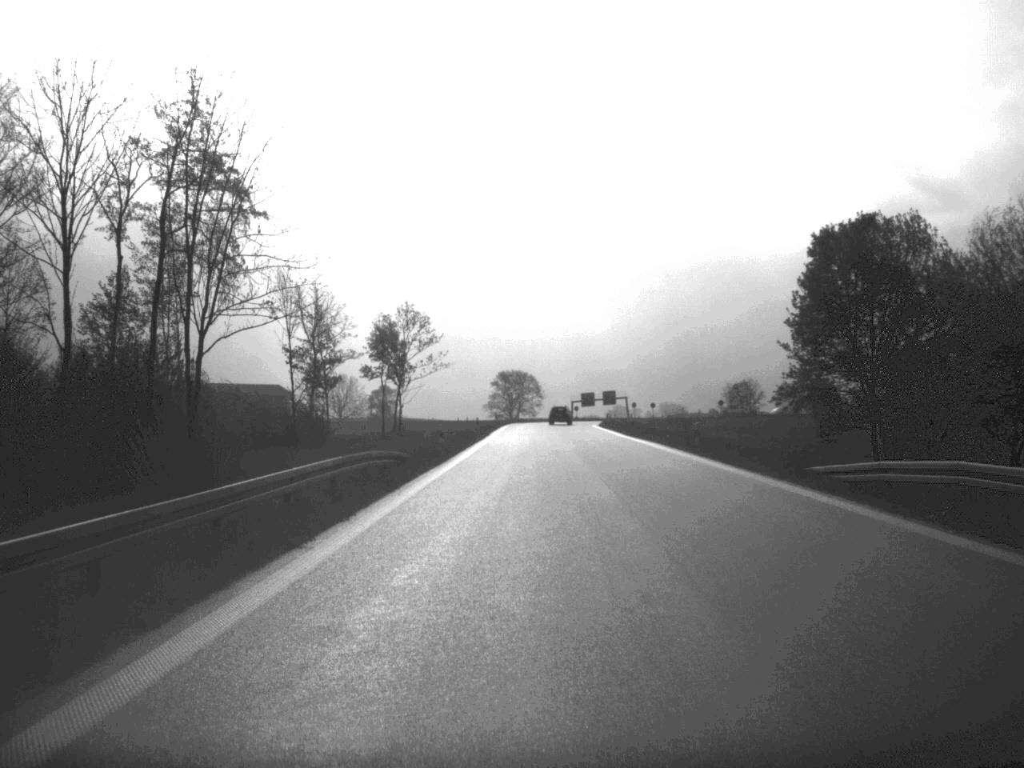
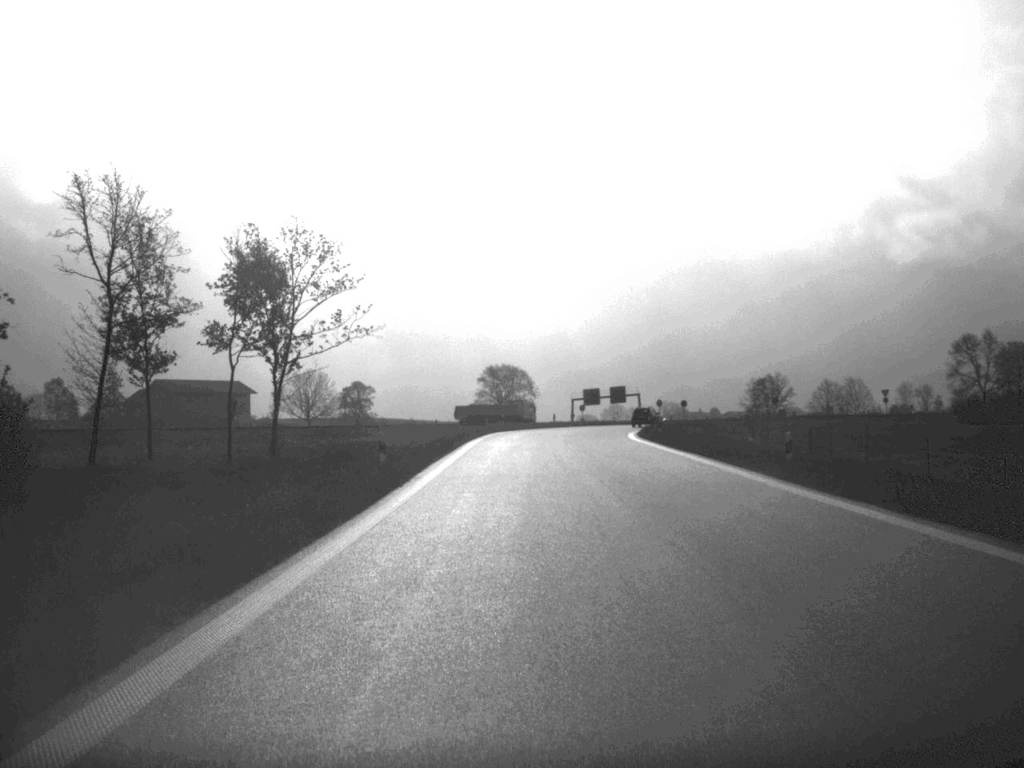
(+0.1, +45.8) m; 0°
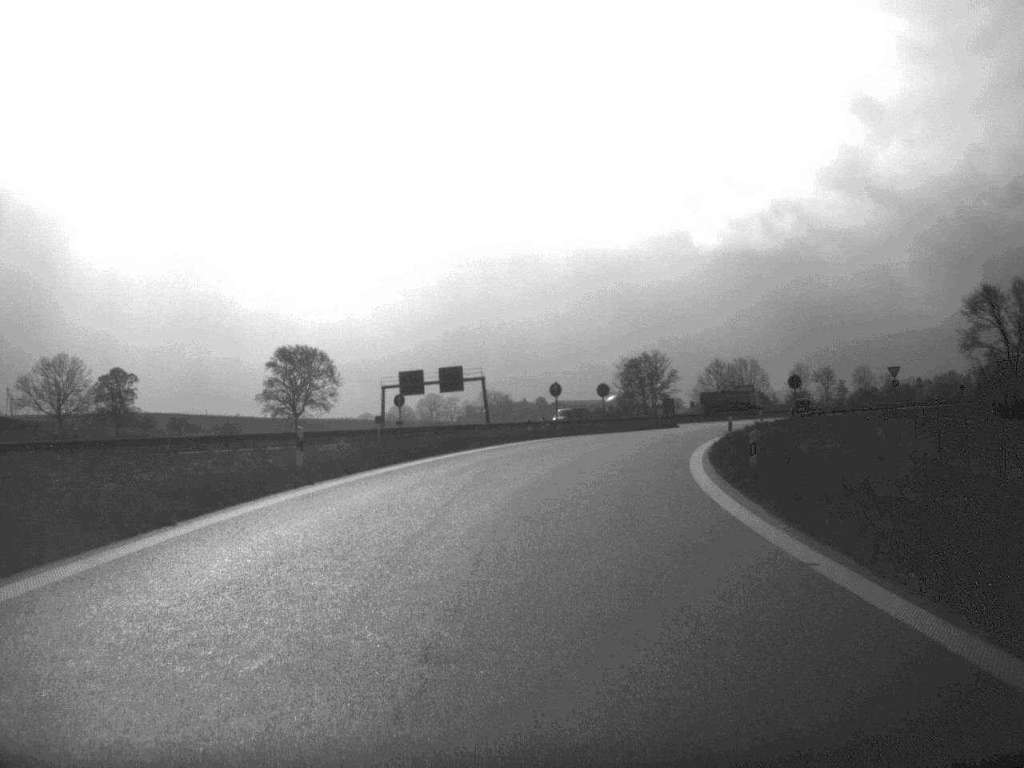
(+2.9, +71.2) m; +8°
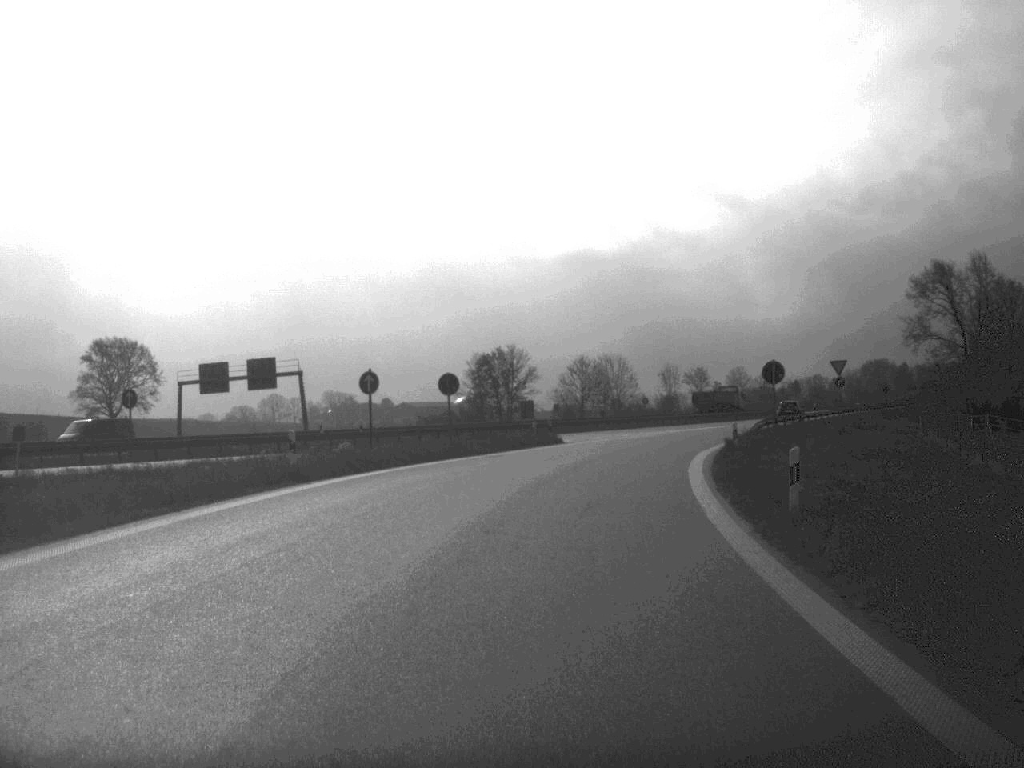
(+1.7, +28.1) m; +7°
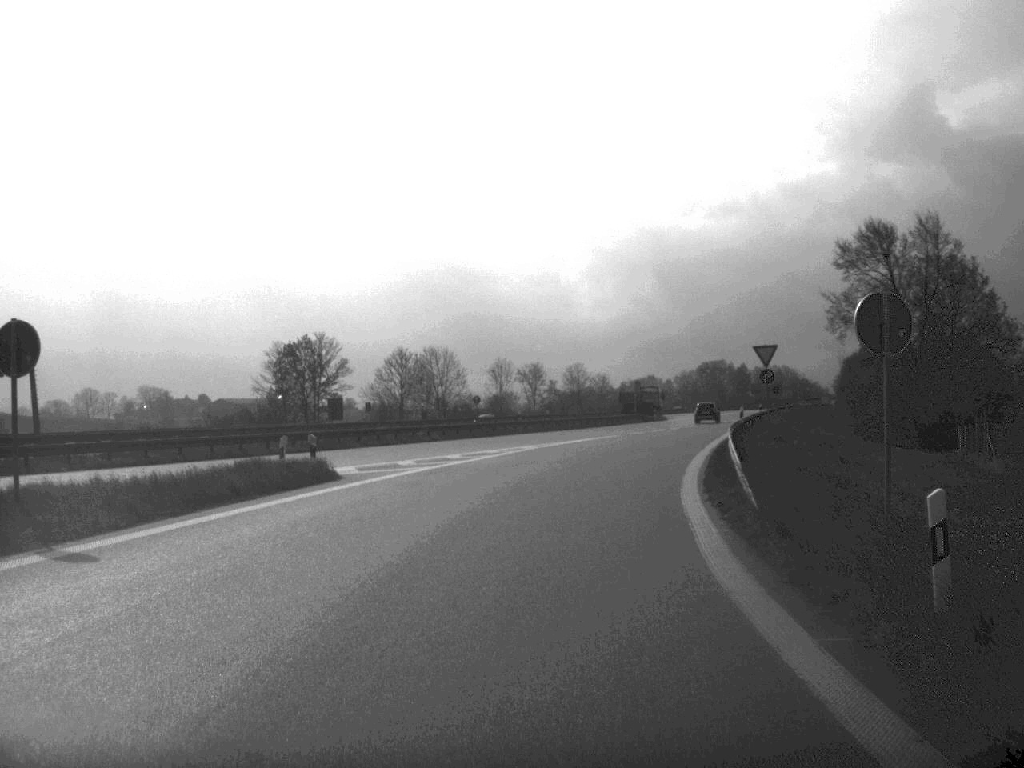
(+1.8, +26.5) m; +8°
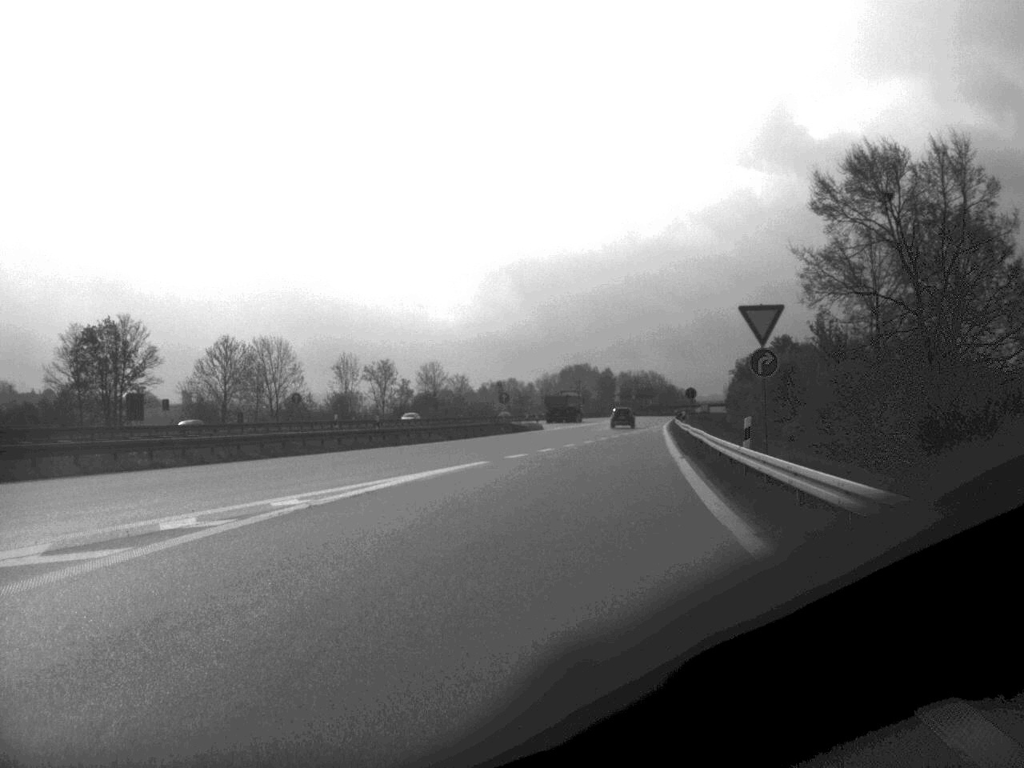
(+1.6, +26.9) m; +6°
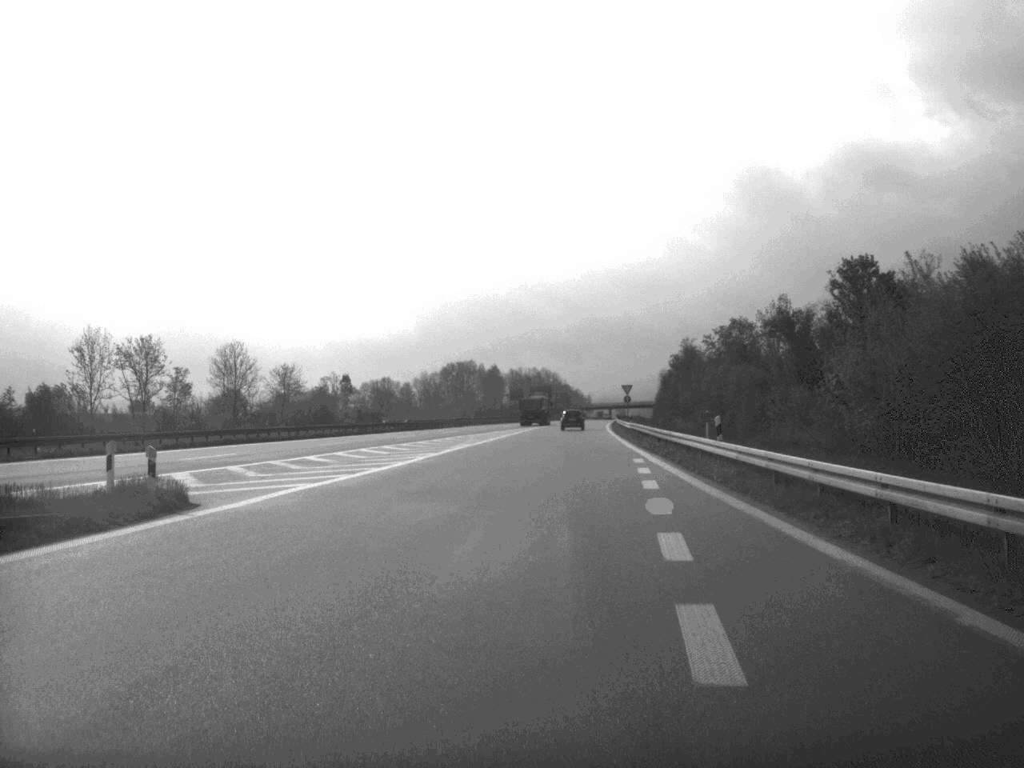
(+4.7, +74.0) m; +5°
